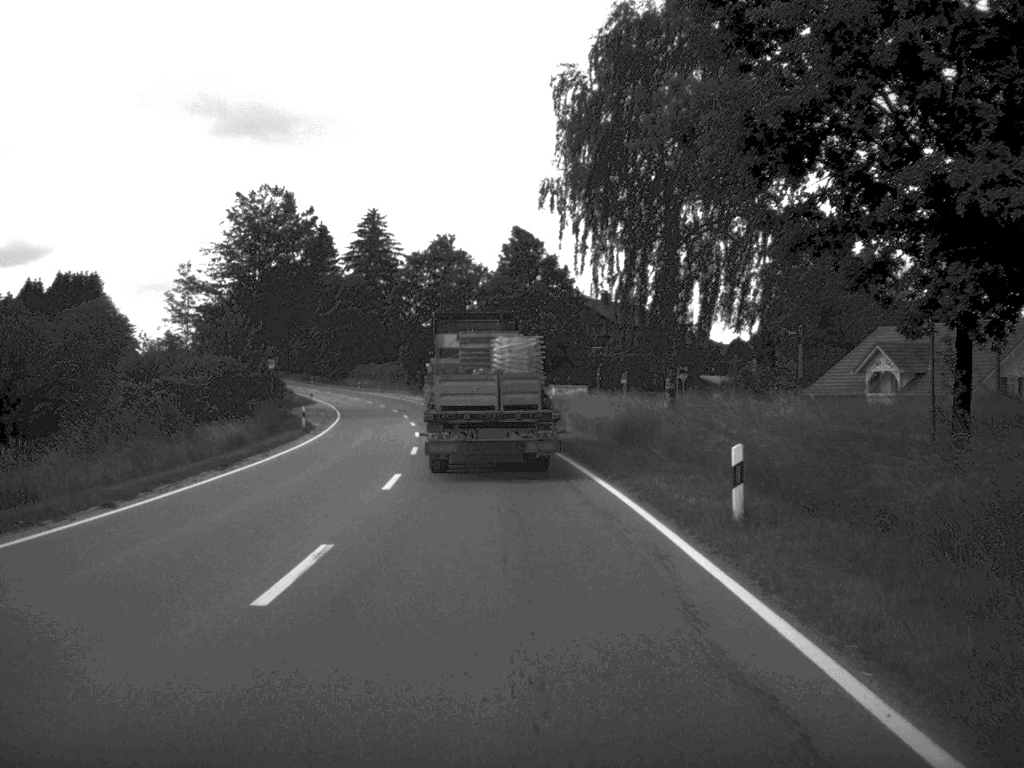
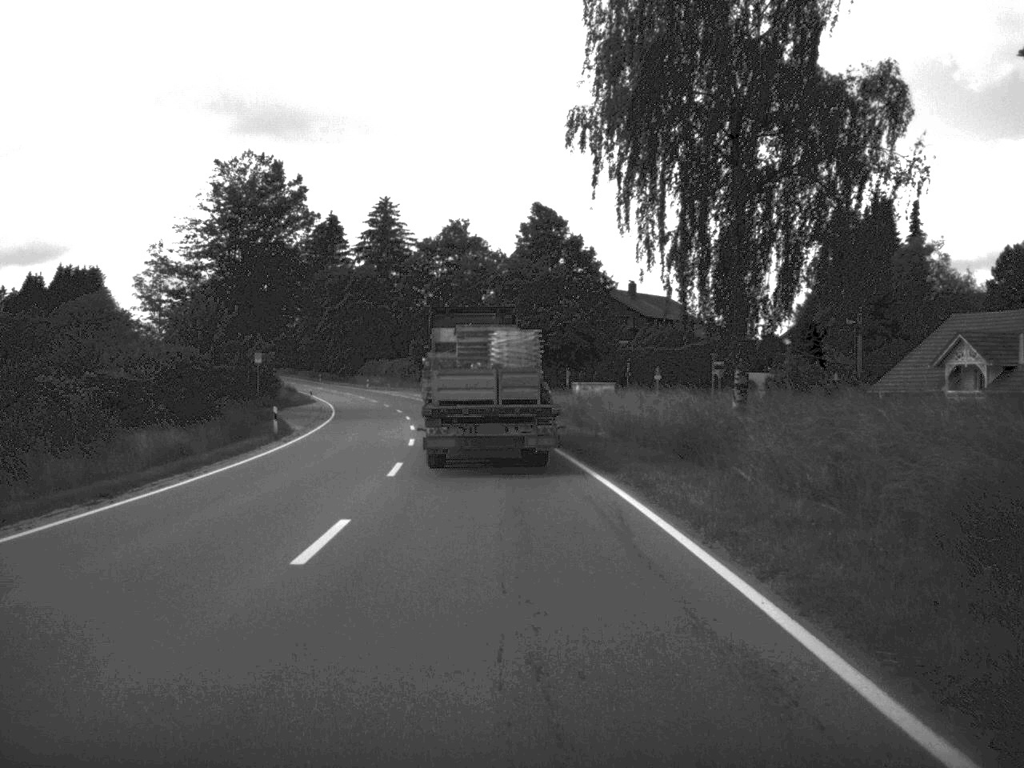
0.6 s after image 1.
(-0.1, +9.9) m; -1°
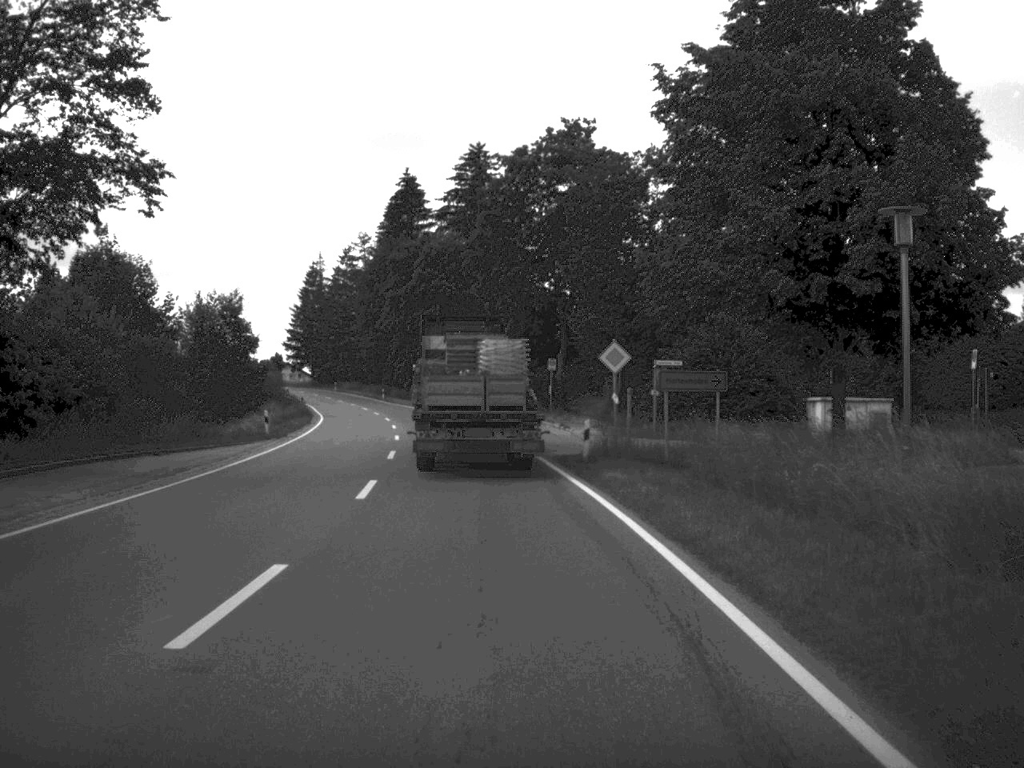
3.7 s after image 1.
(-2.4, +51.0) m; -6°
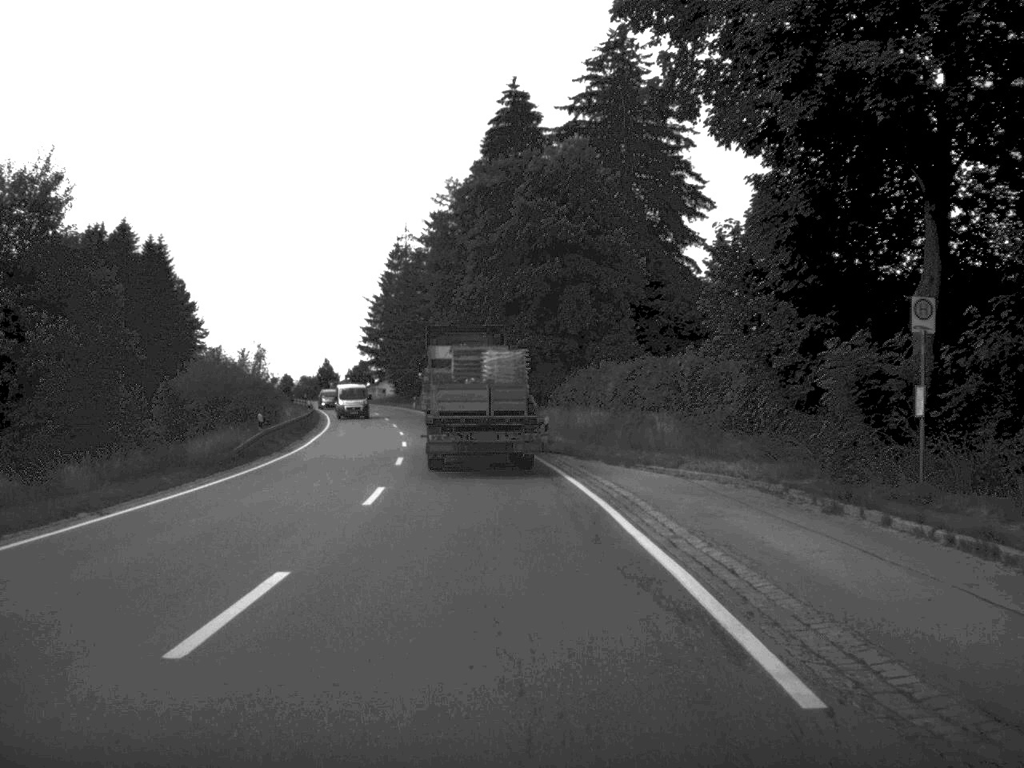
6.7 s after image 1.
(-2.7, +47.2) m; -6°
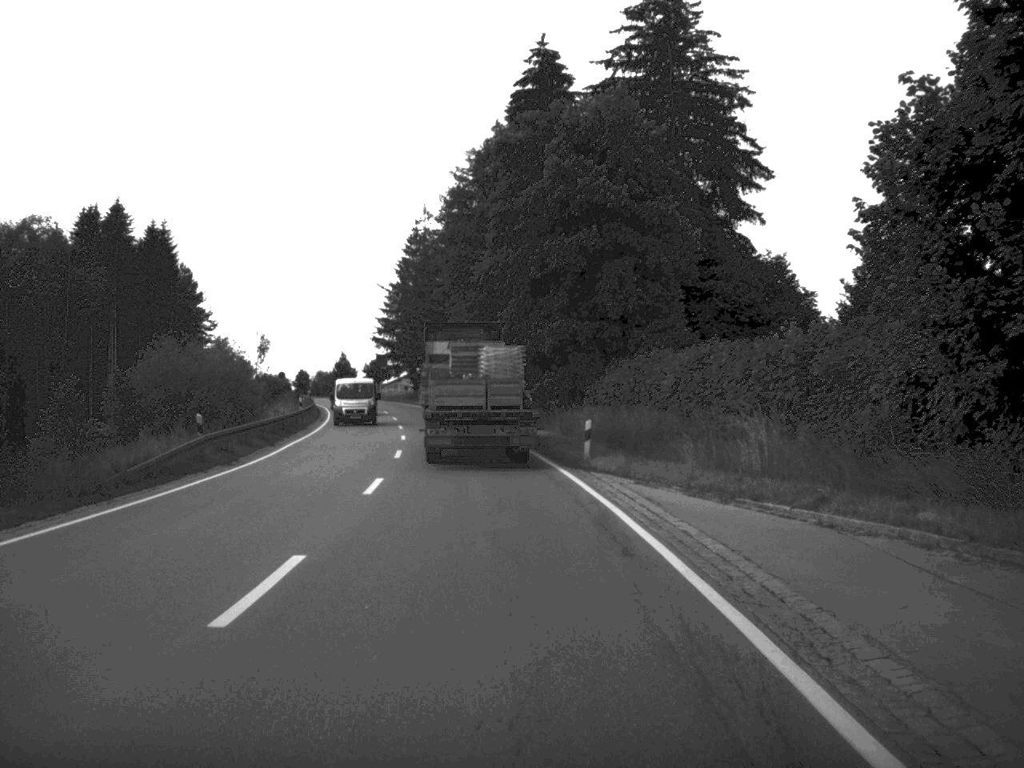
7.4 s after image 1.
(-0.1, +11.0) m; -1°
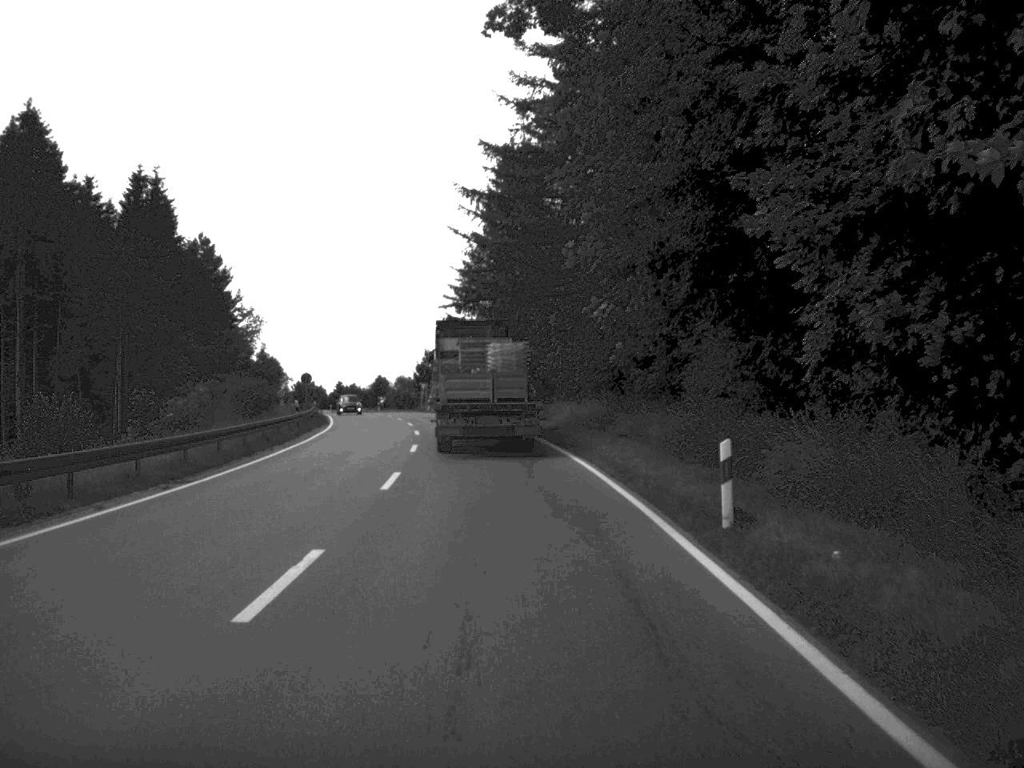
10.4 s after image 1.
(-2.6, +47.3) m; -6°
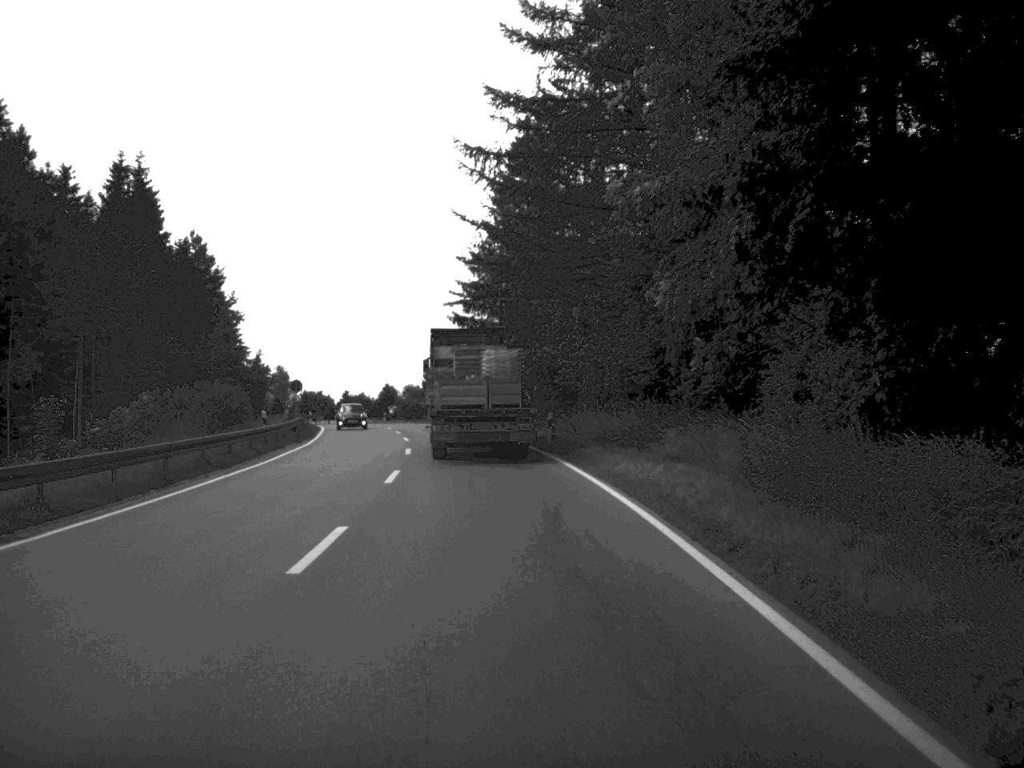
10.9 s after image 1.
(-0.1, +9.3) m; -1°
